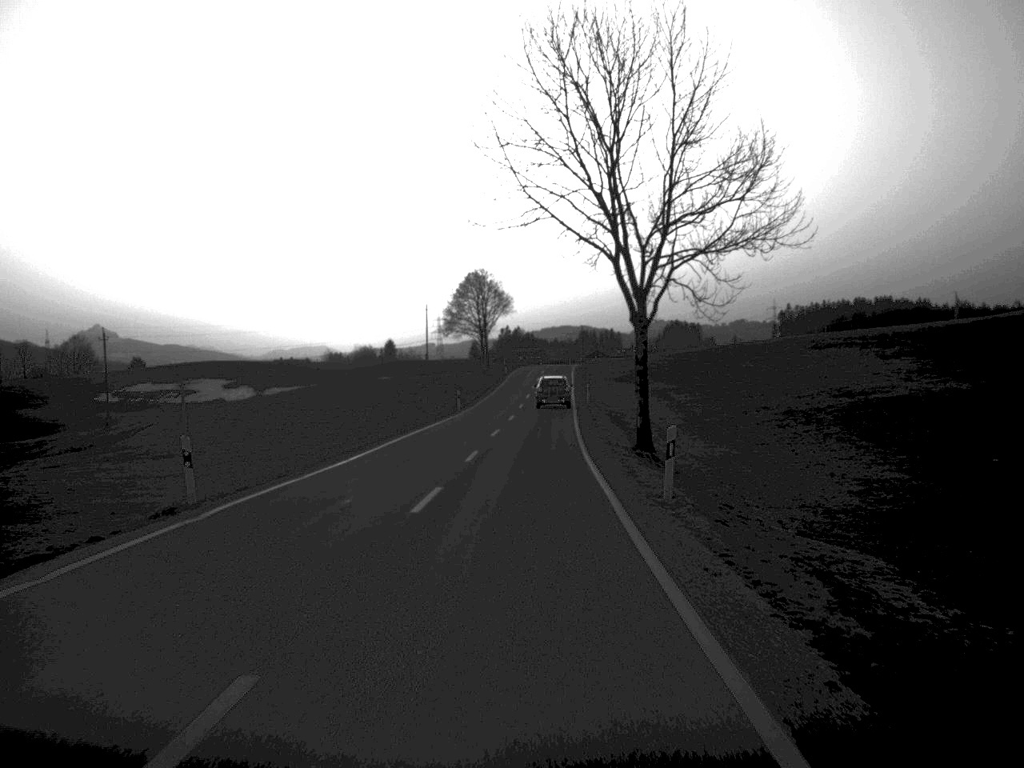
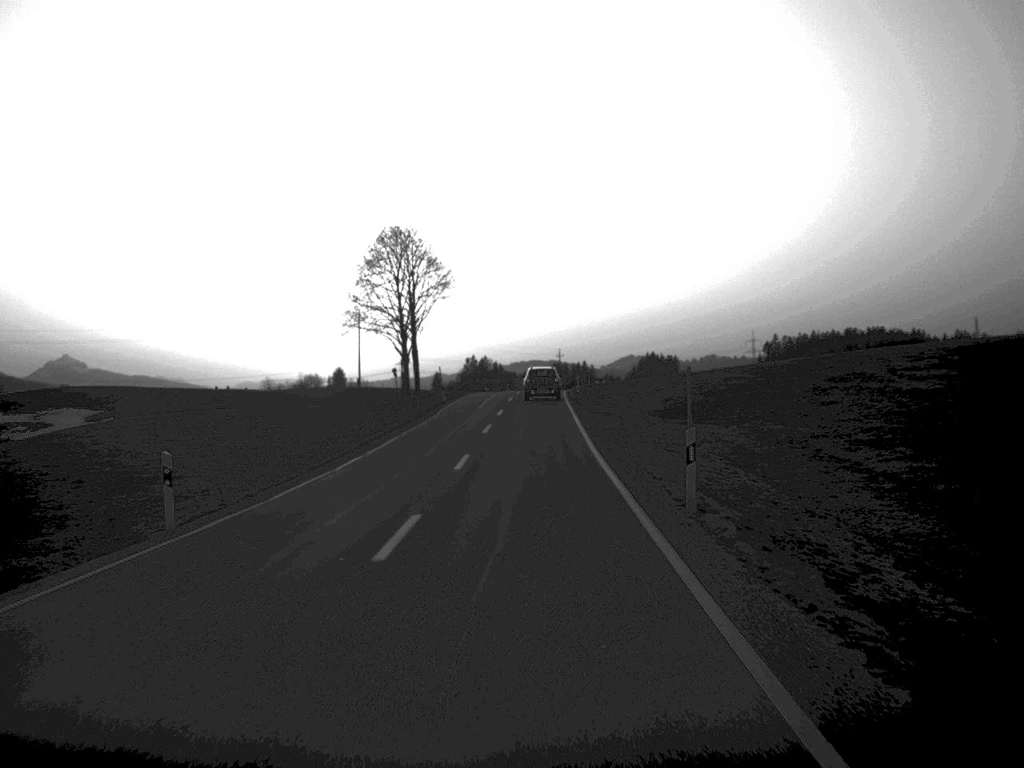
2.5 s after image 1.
(+0.7, +51.6) m; +1°
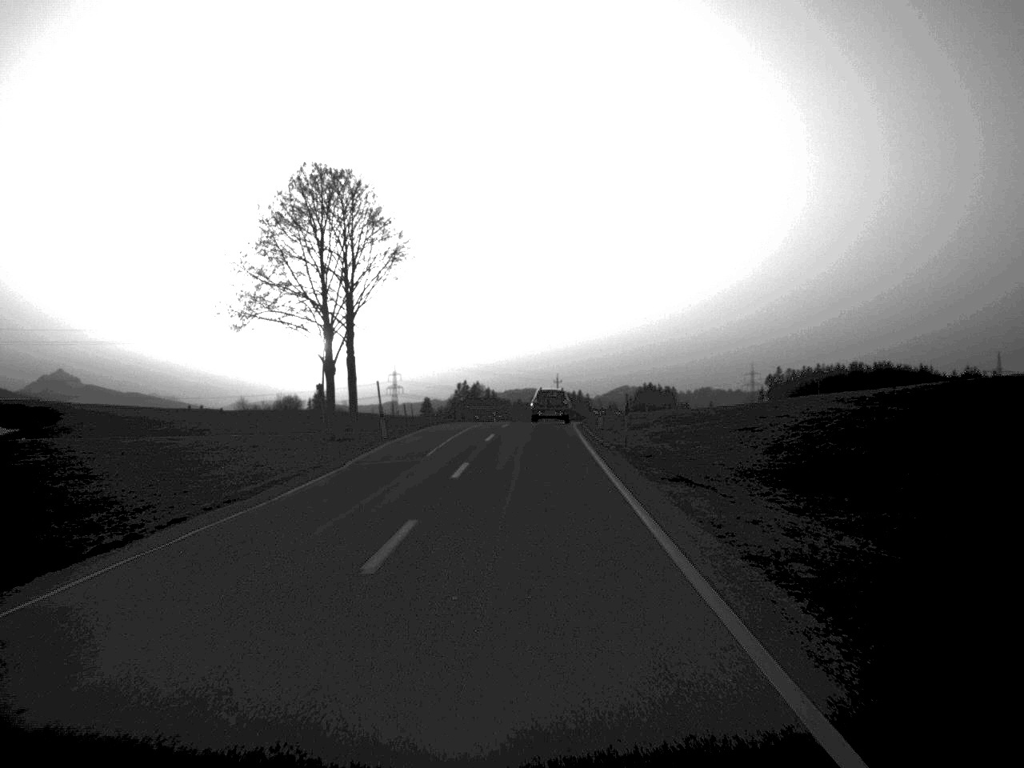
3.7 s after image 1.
(+0.1, +24.9) m; 0°
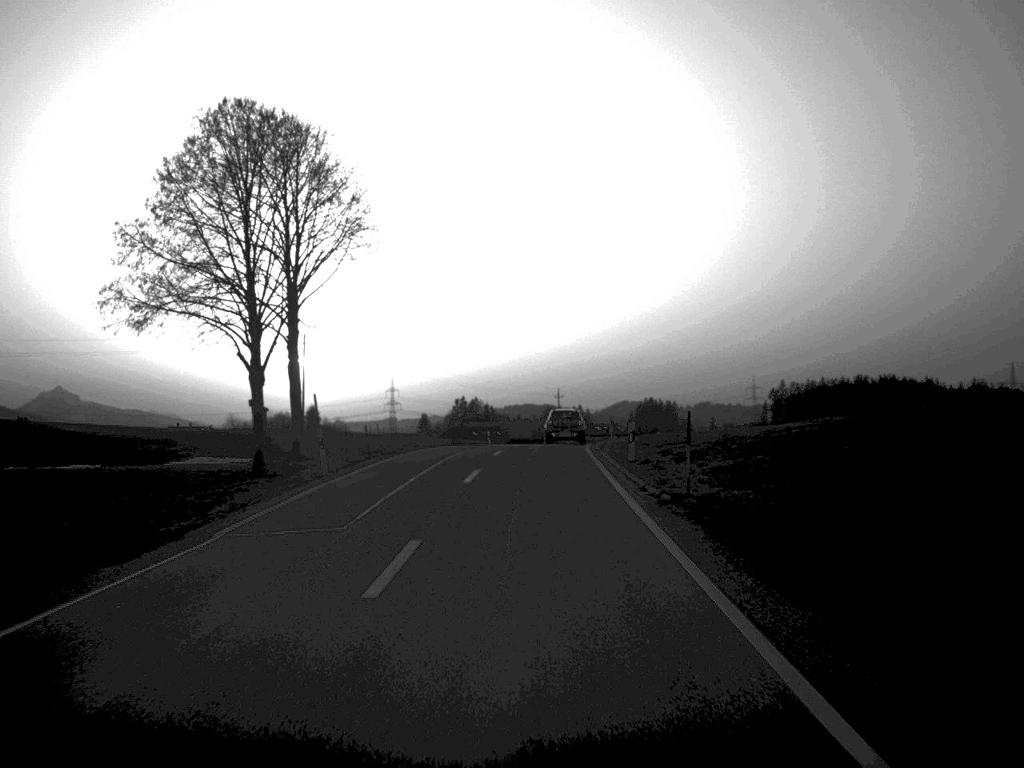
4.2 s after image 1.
(0.0, +12.0) m; 0°
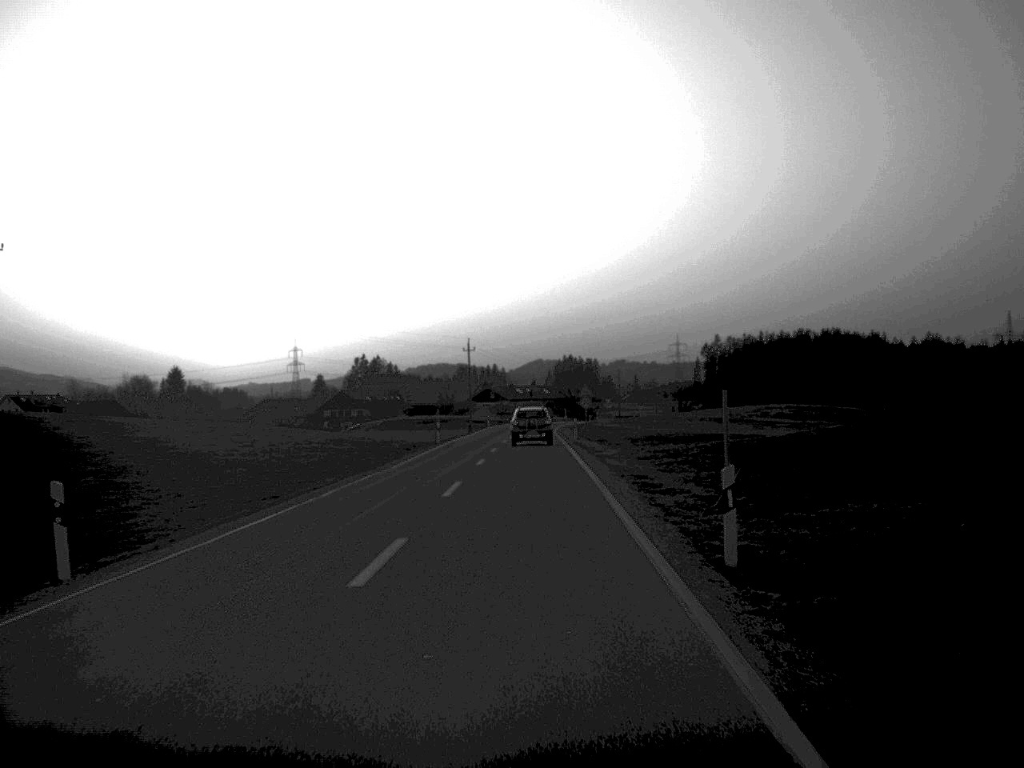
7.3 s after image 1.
(+2.0, +60.2) m; +4°
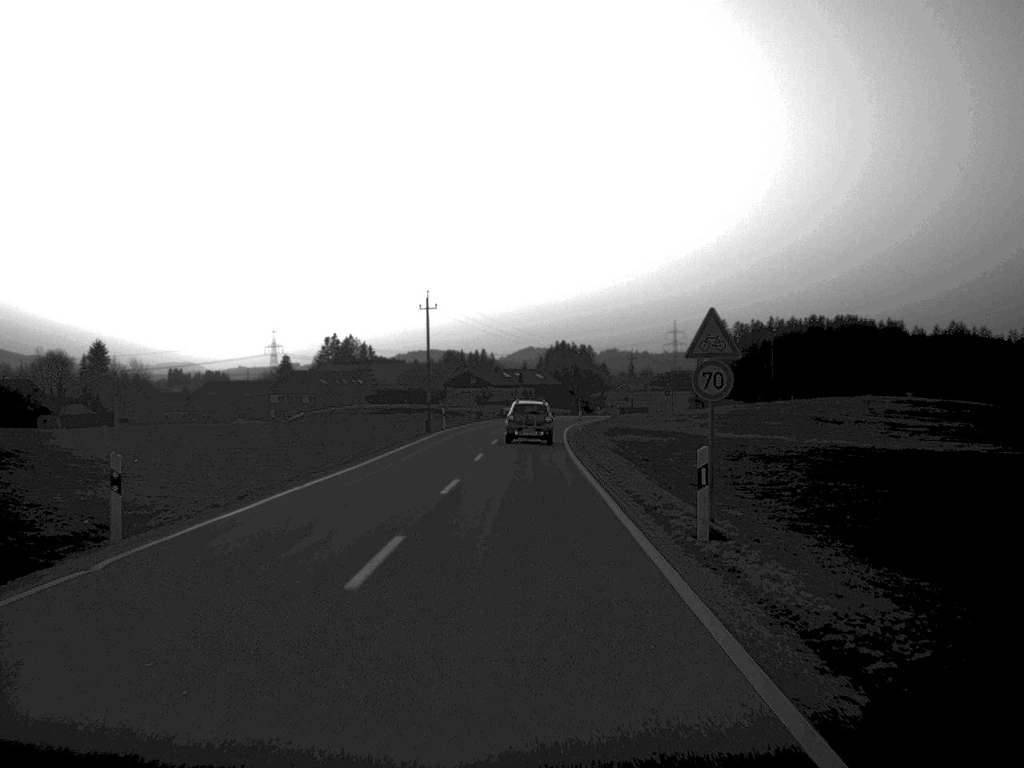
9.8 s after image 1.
(+0.3, +48.5) m; +1°
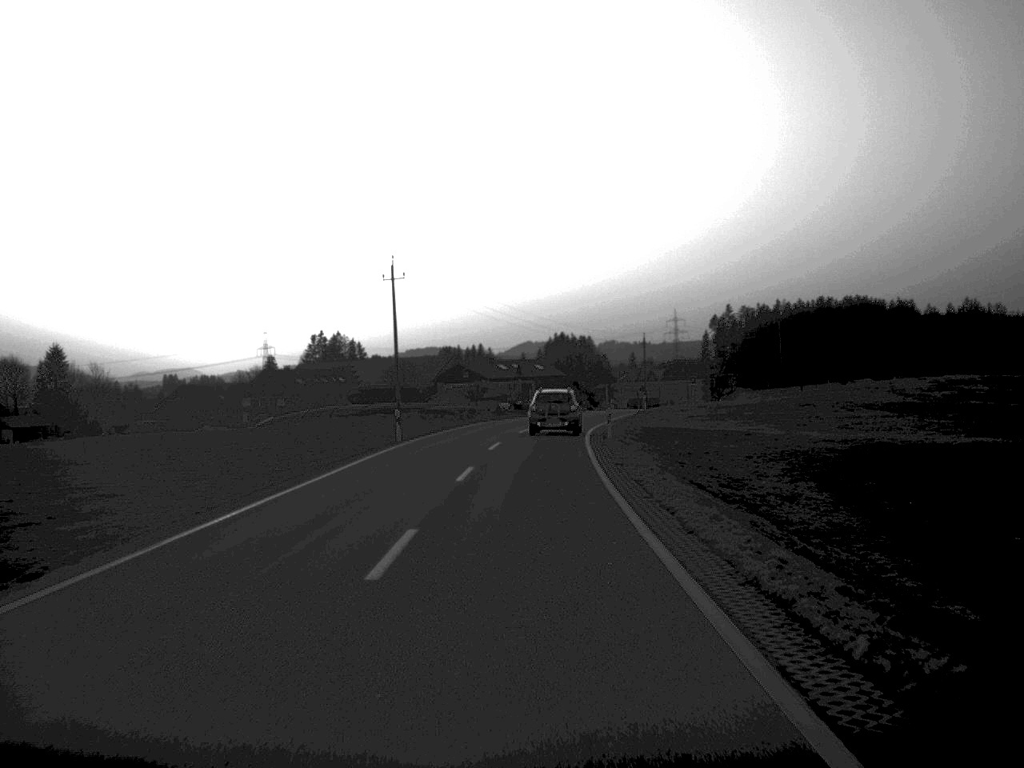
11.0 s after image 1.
(0.0, +22.4) m; 0°
